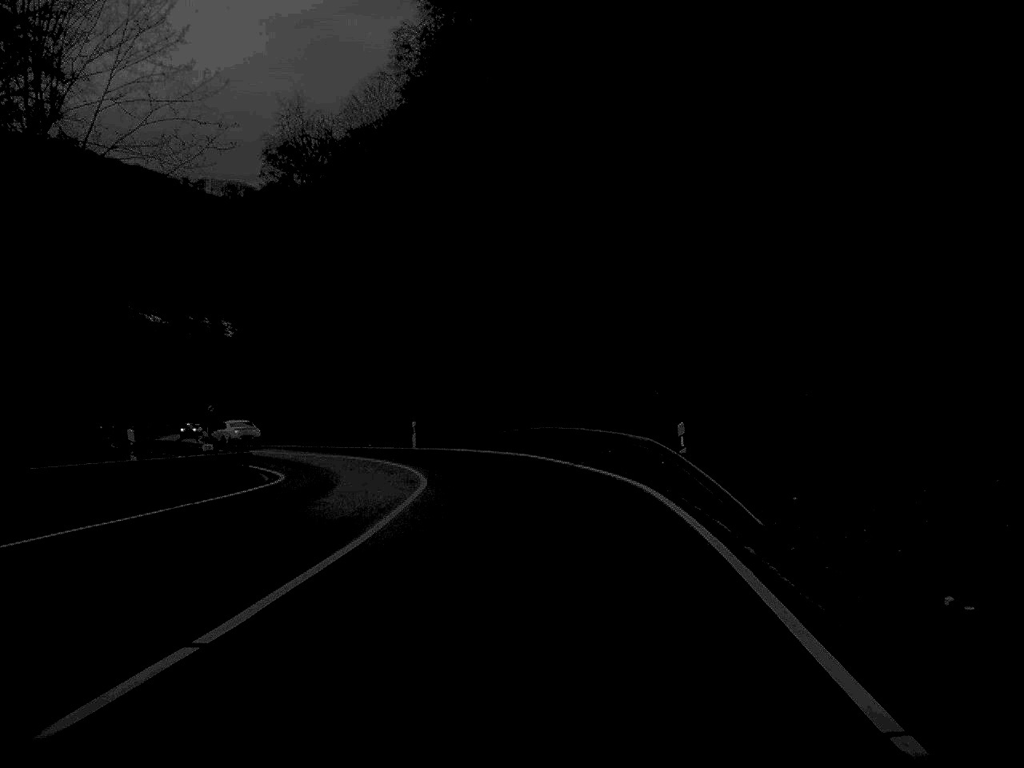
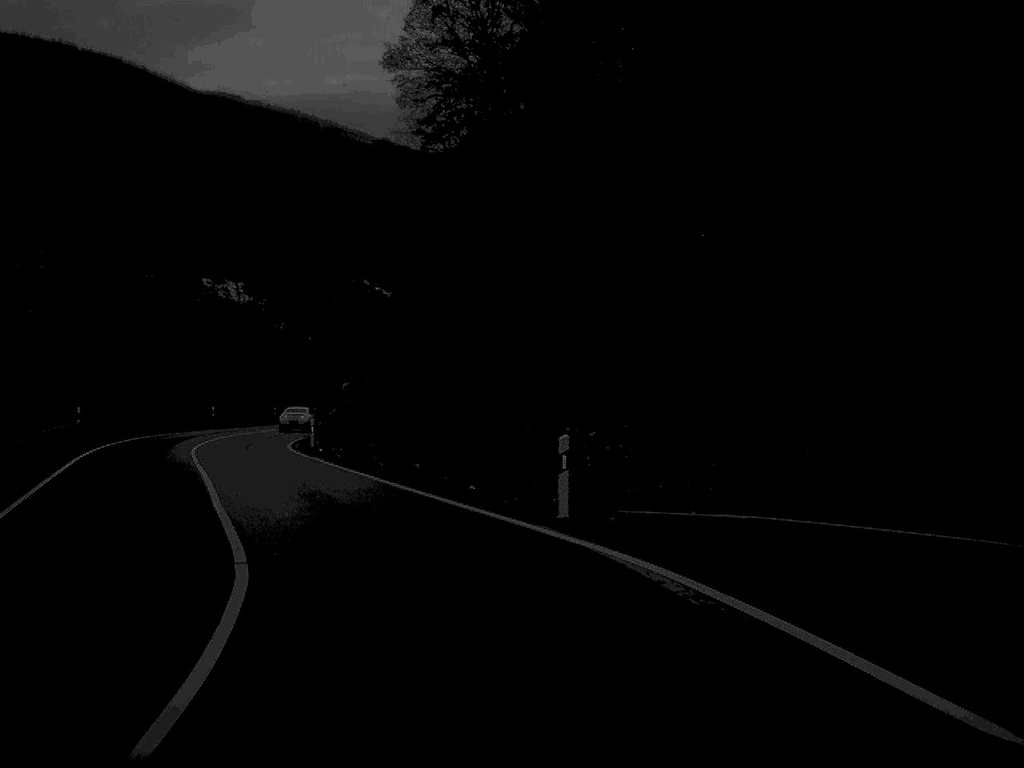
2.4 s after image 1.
(-1.6, +35.2) m; -12°
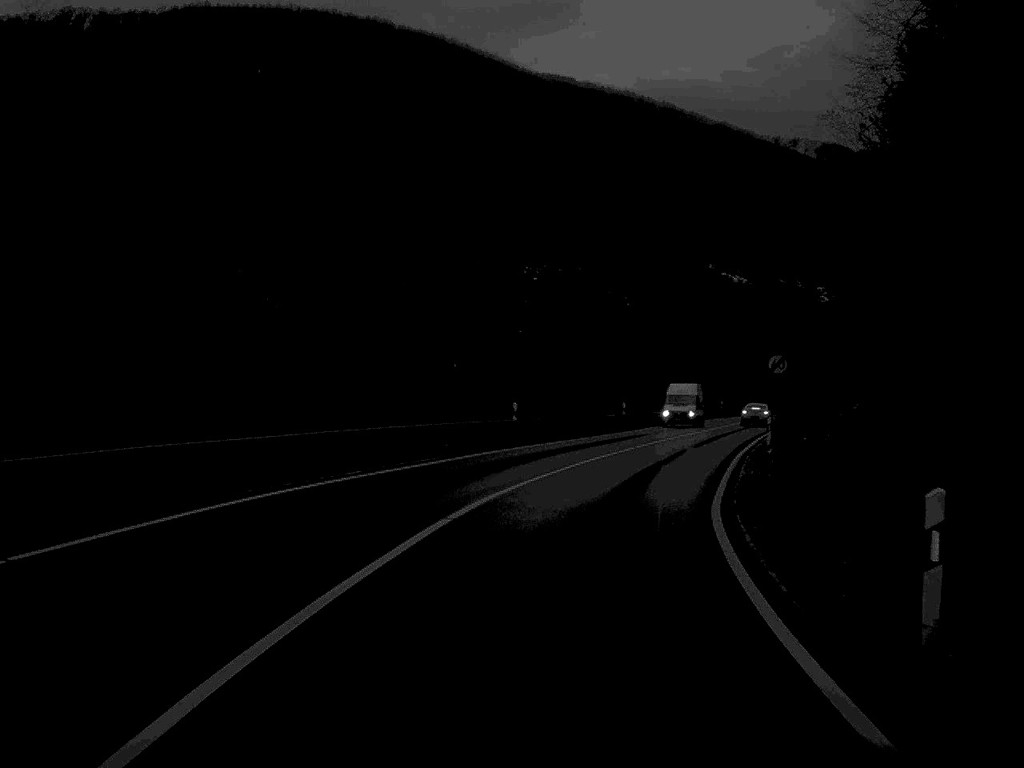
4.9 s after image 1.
(-7.3, +36.2) m; -14°
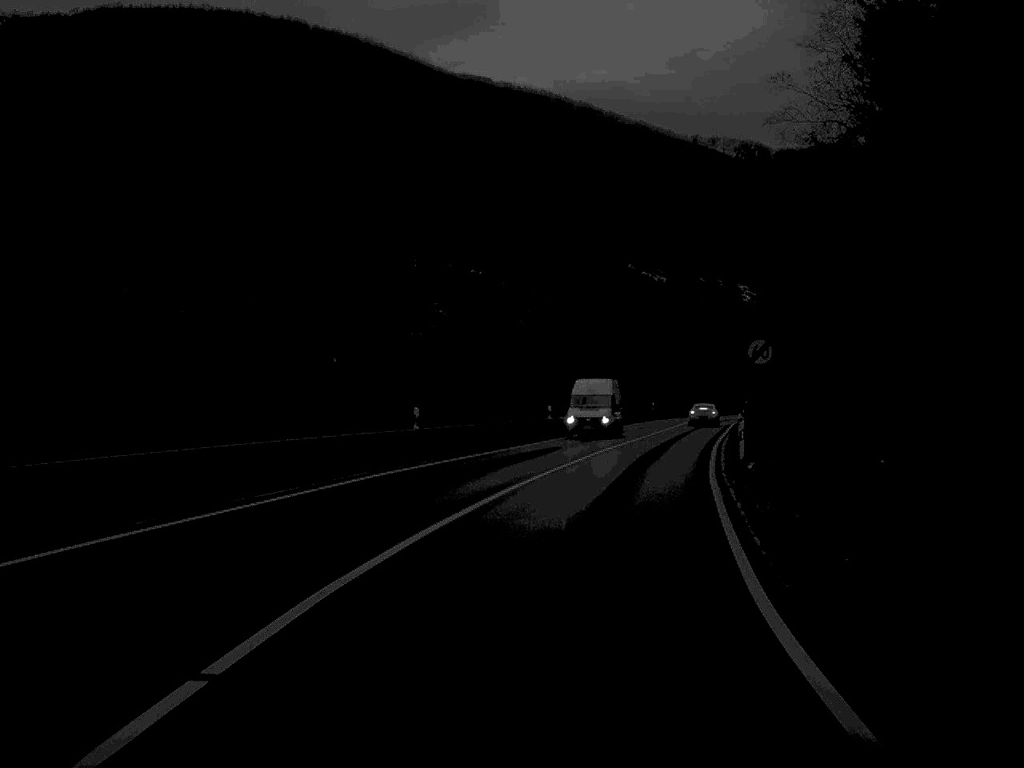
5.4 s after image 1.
(+0.3, +9.1) m; +4°
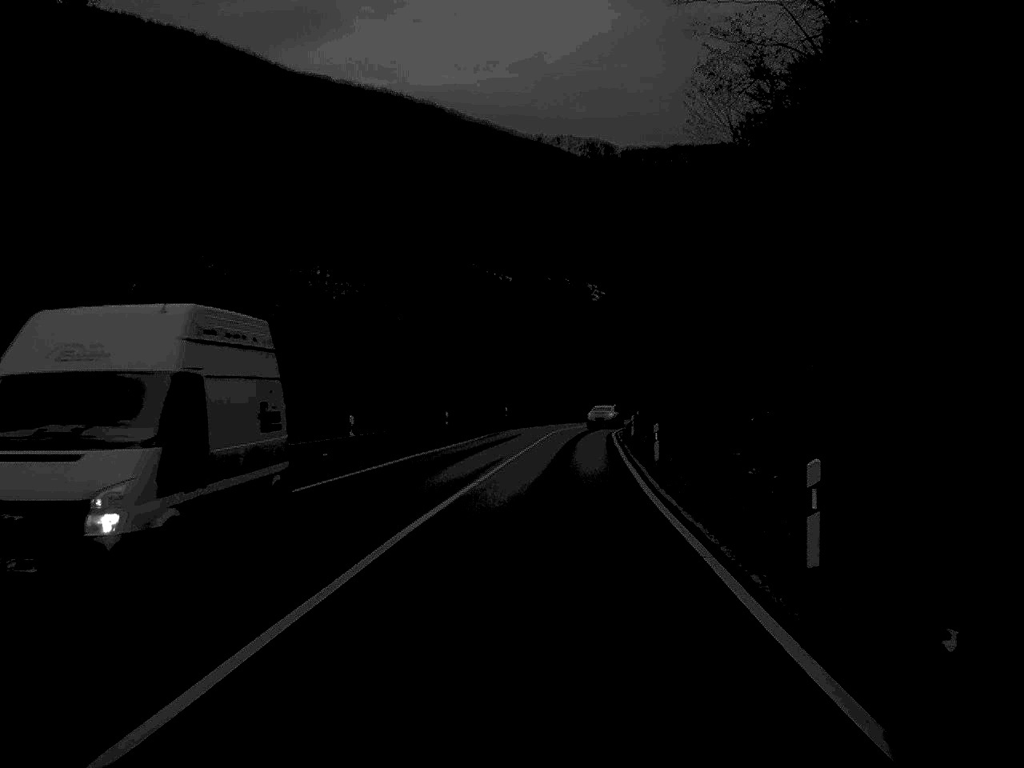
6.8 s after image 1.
(+1.4, +21.2) m; +7°
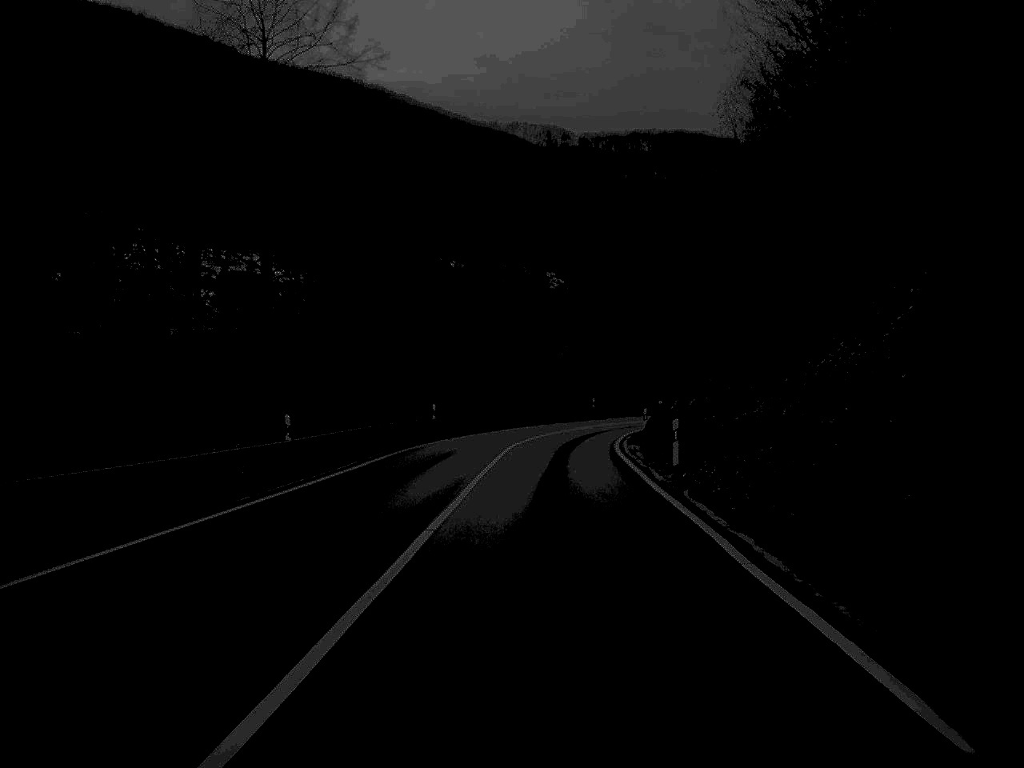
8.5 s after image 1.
(+0.6, +30.6) m; +2°
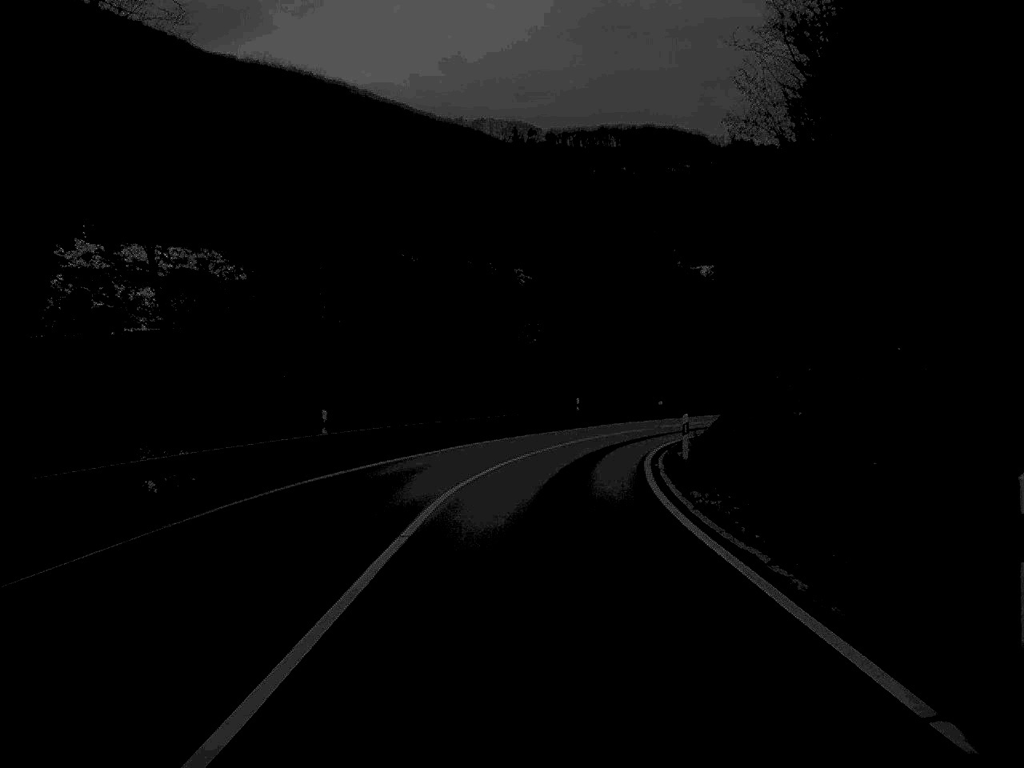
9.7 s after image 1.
(+0.3, +21.1) m; +1°
